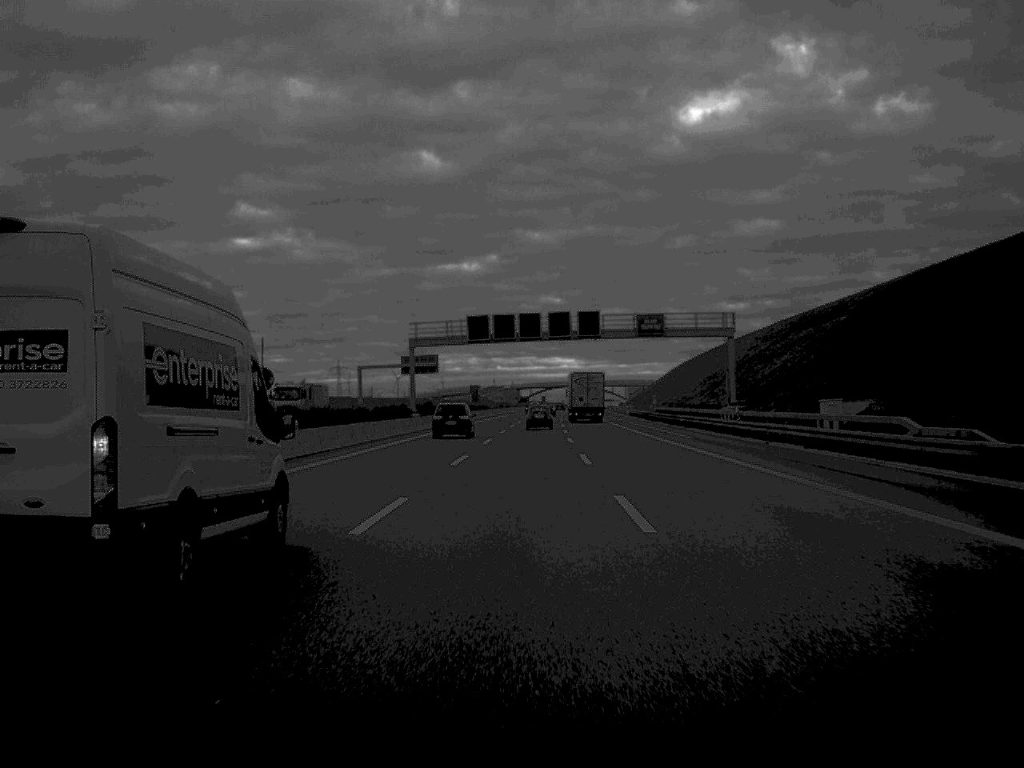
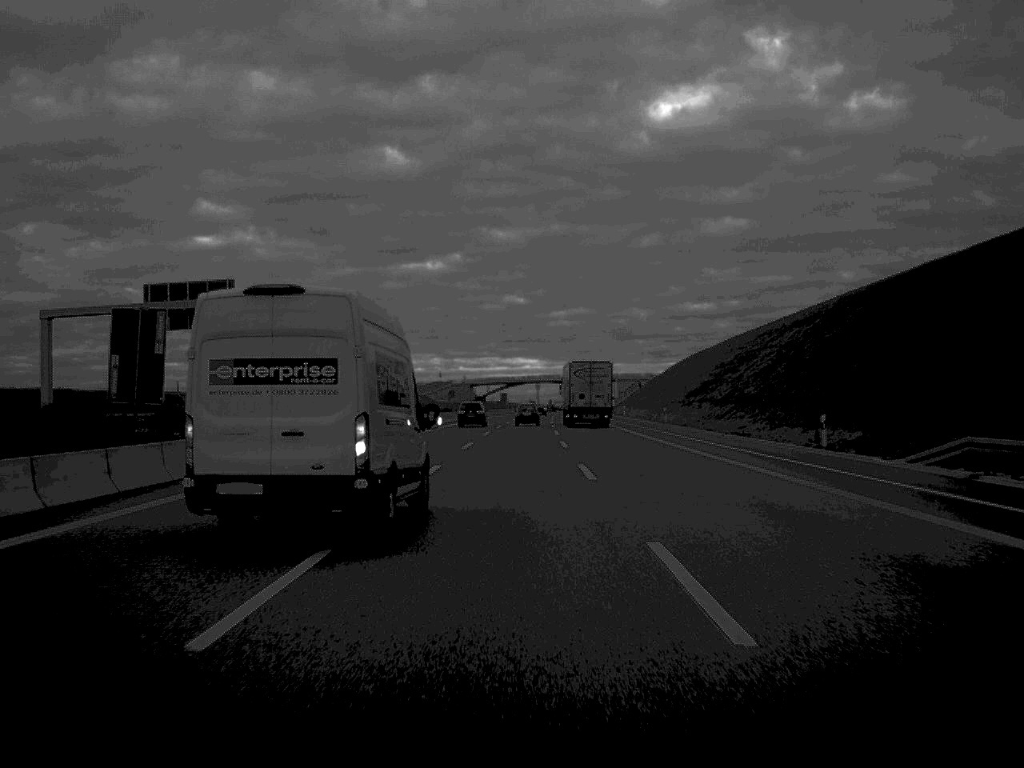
(+1.7, +115.1) m; +2°
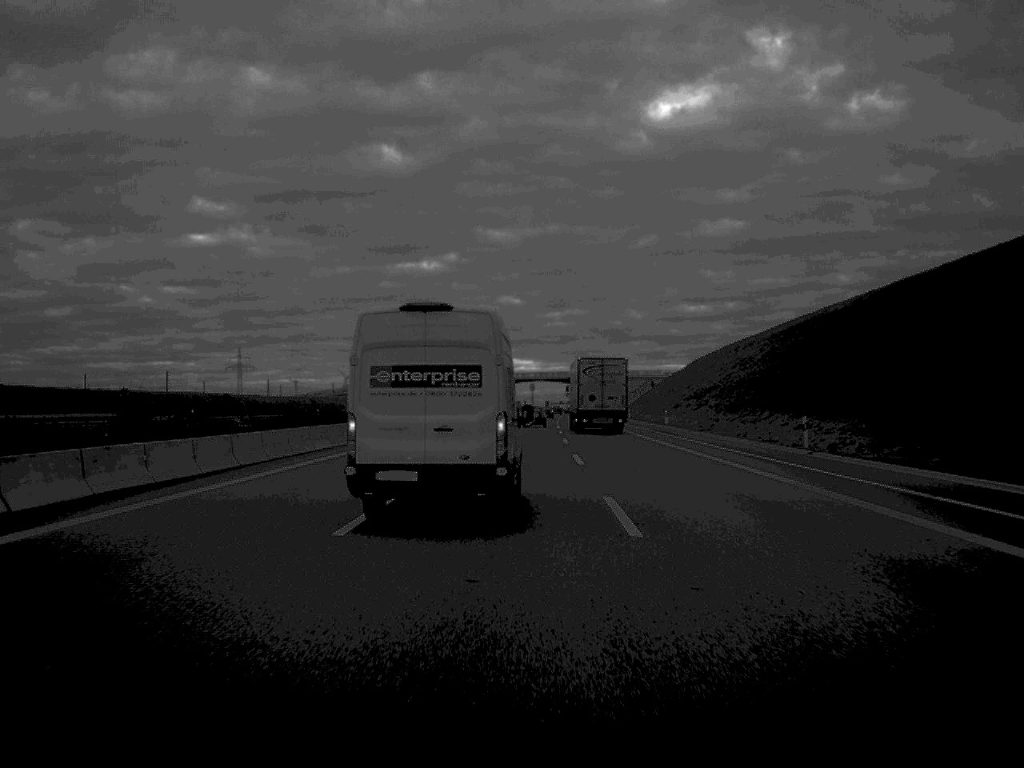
(+0.1, +46.5) m; 0°
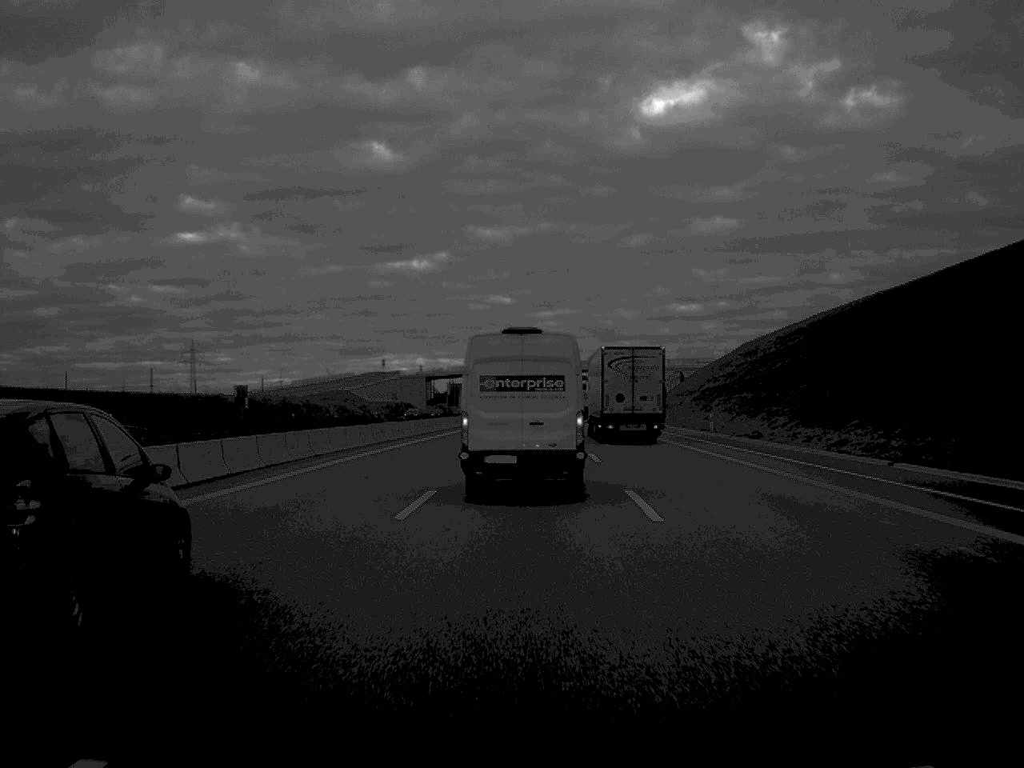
(+0.3, +69.6) m; 0°
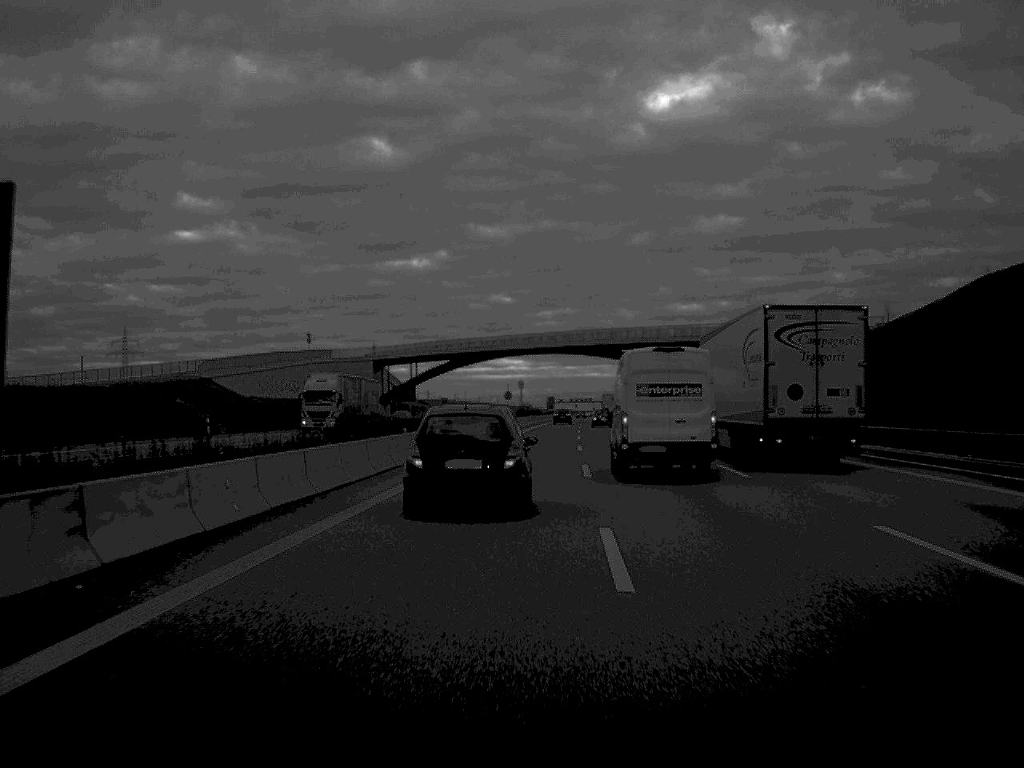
(-0.8, +96.7) m; 0°
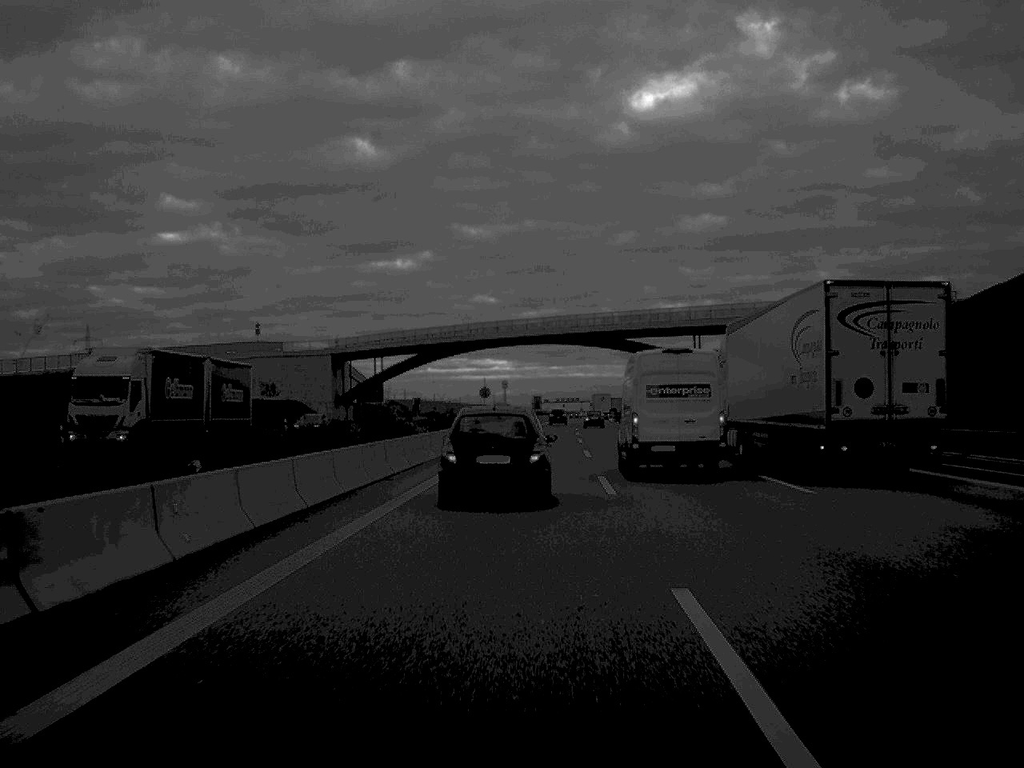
(+0.1, +23.9) m; +1°
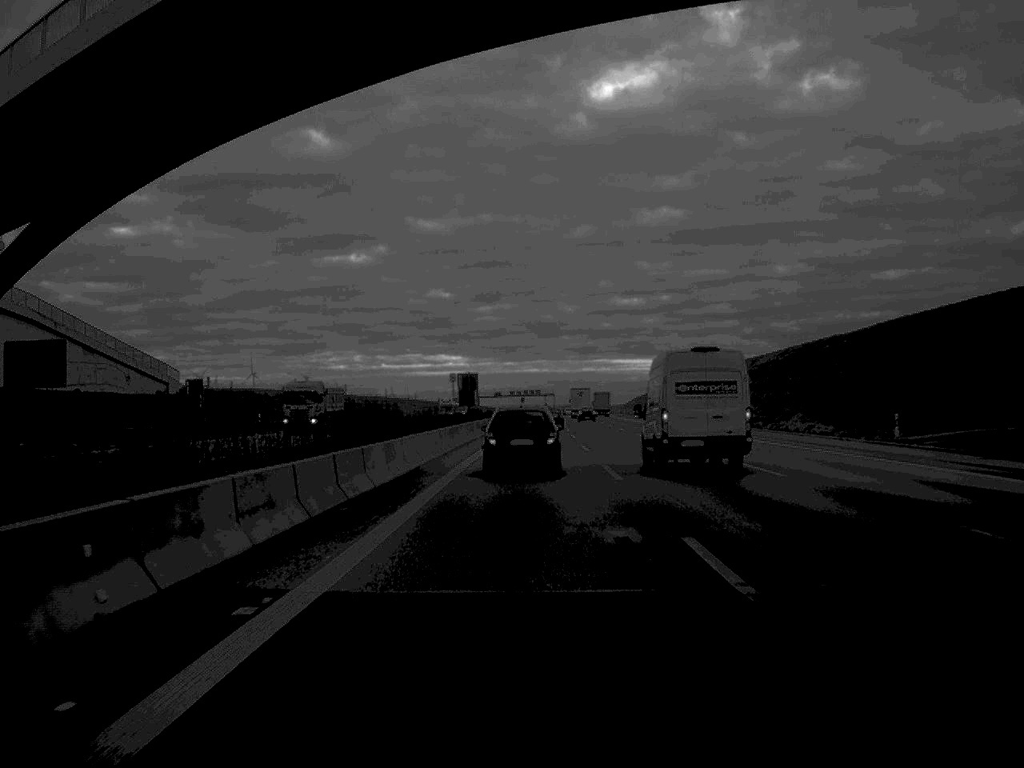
(+2.2, +103.5) m; +2°
